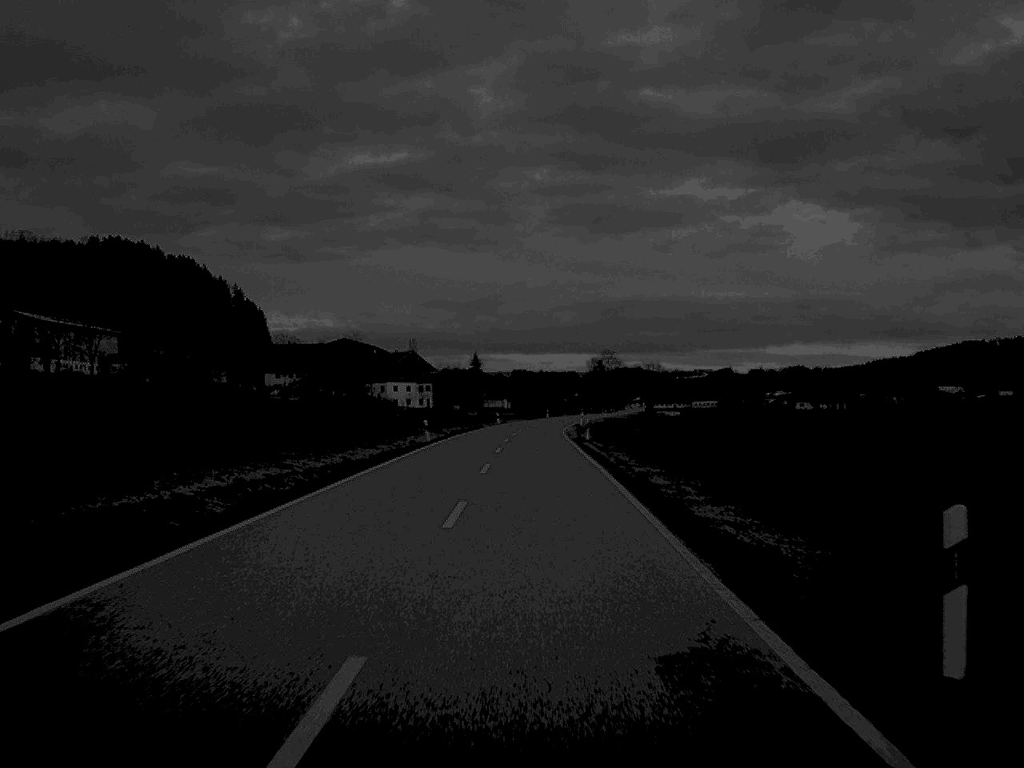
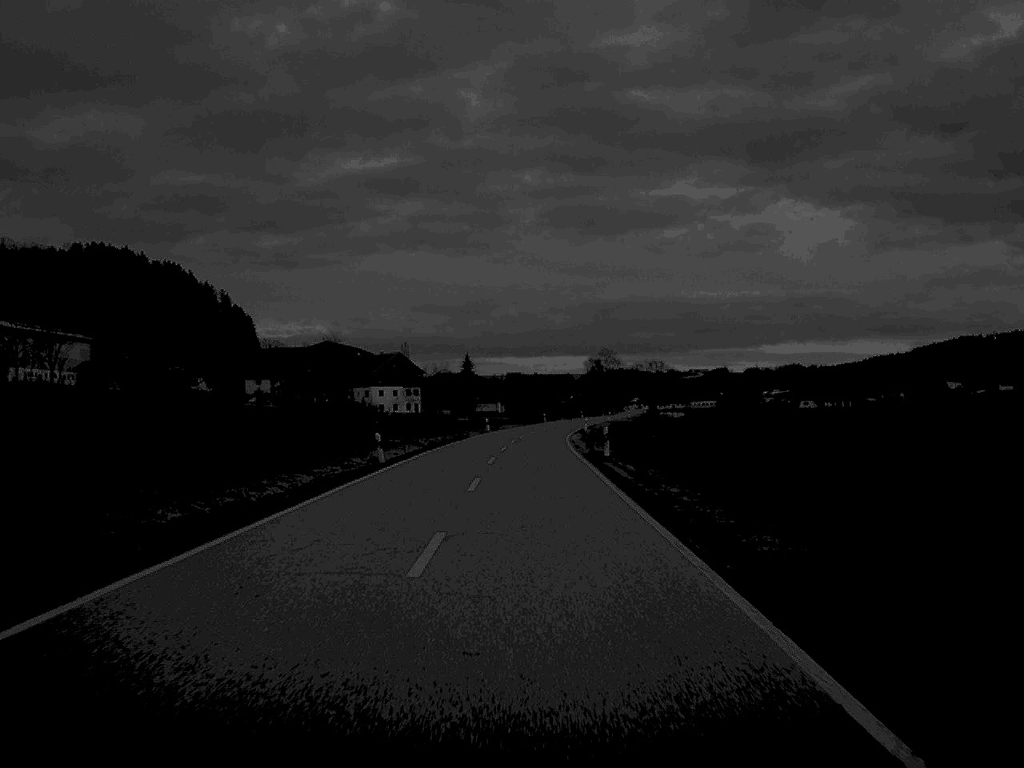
(0.0, +16.2) m; 0°
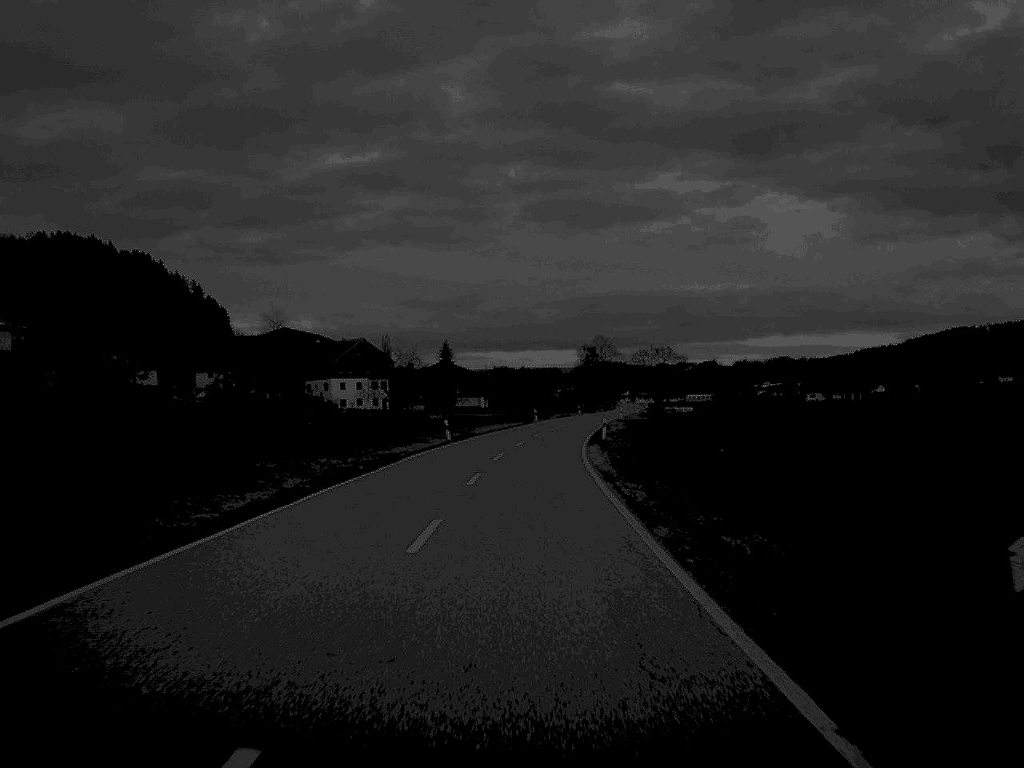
(+0.2, +33.9) m; +1°
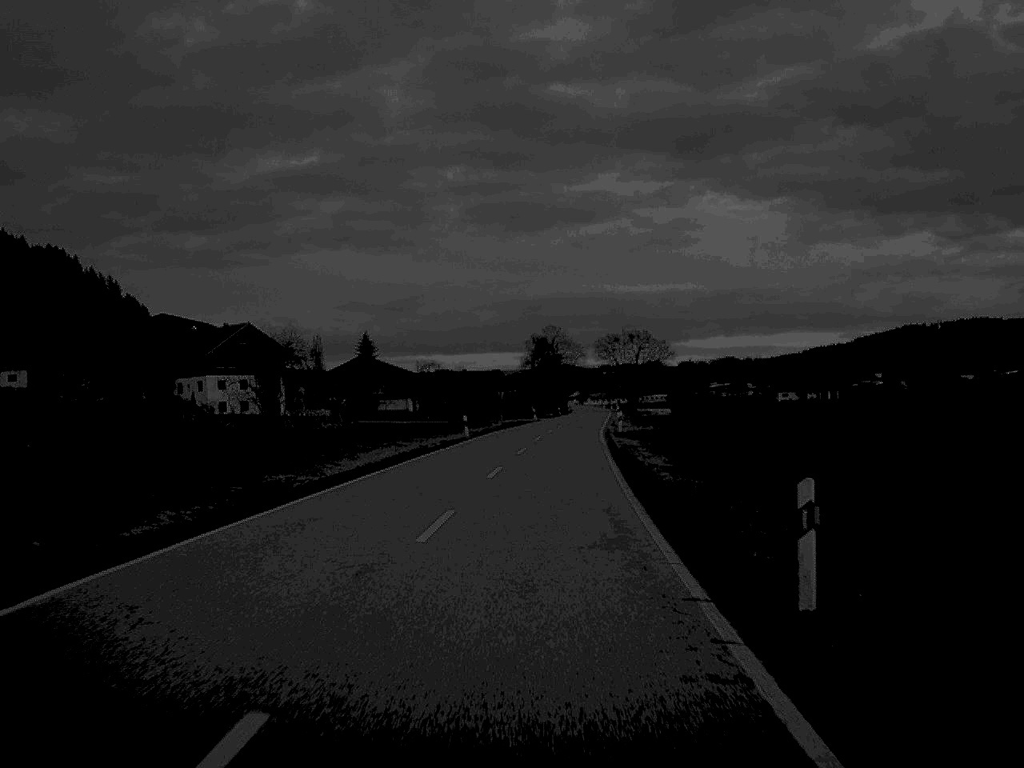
(+0.9, +47.3) m; +3°
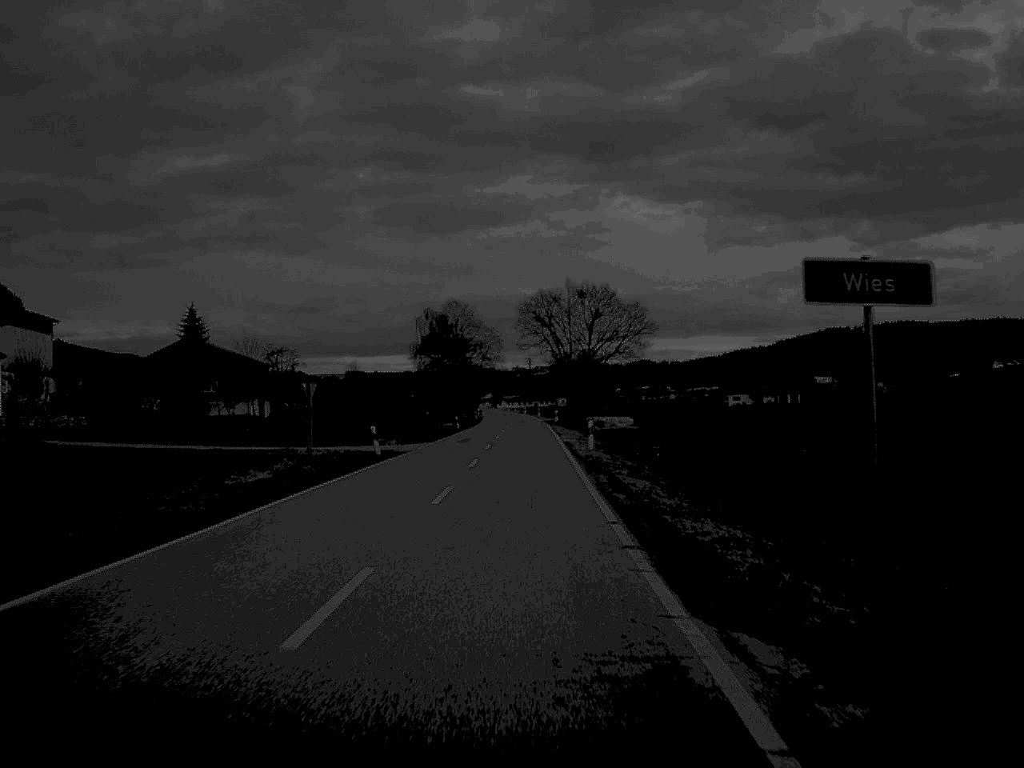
(+2.8, +66.0) m; +4°
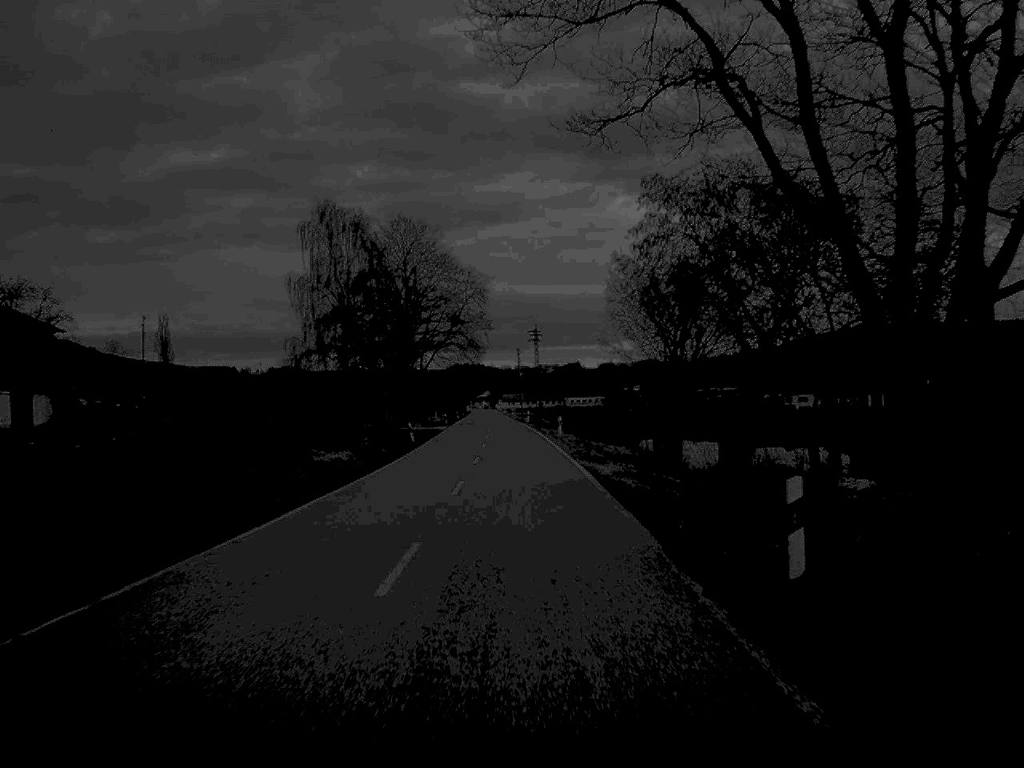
(0.0, +81.6) m; 0°
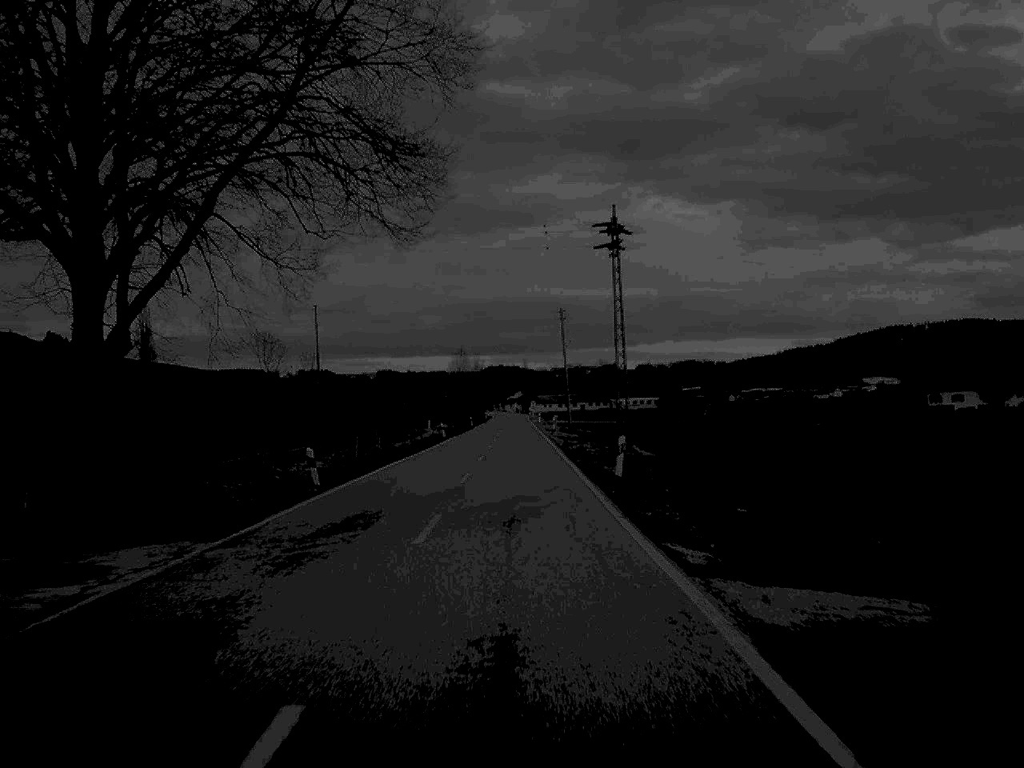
(-1.1, +79.8) m; -1°
